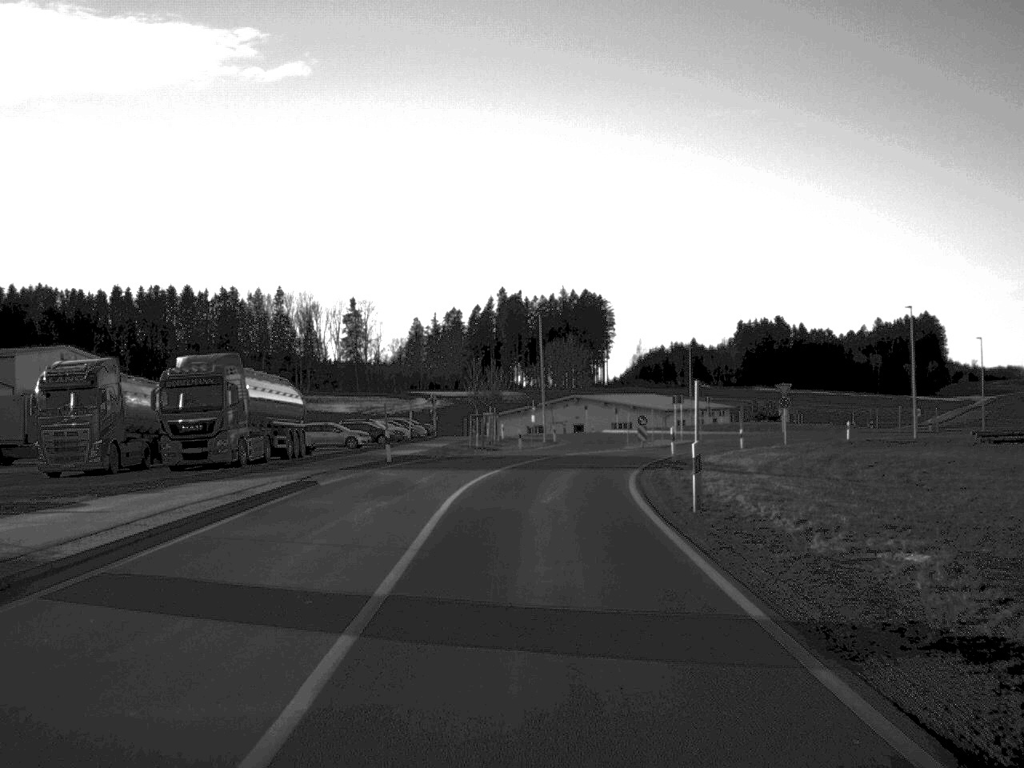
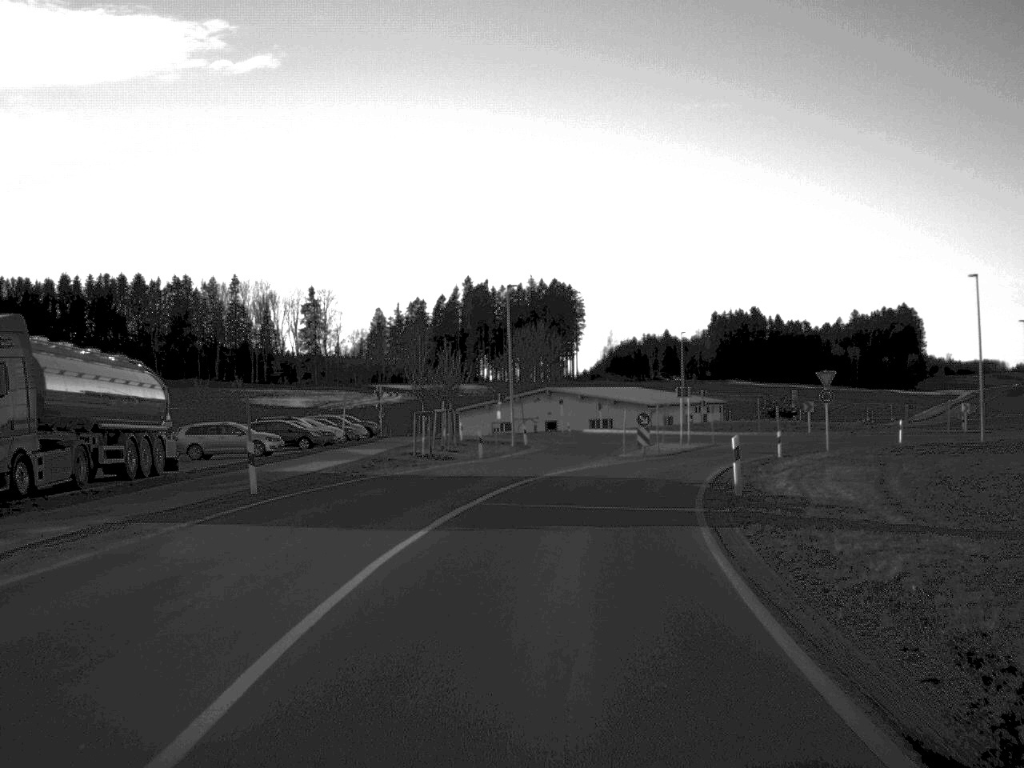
(+0.1, +16.9) m; +1°
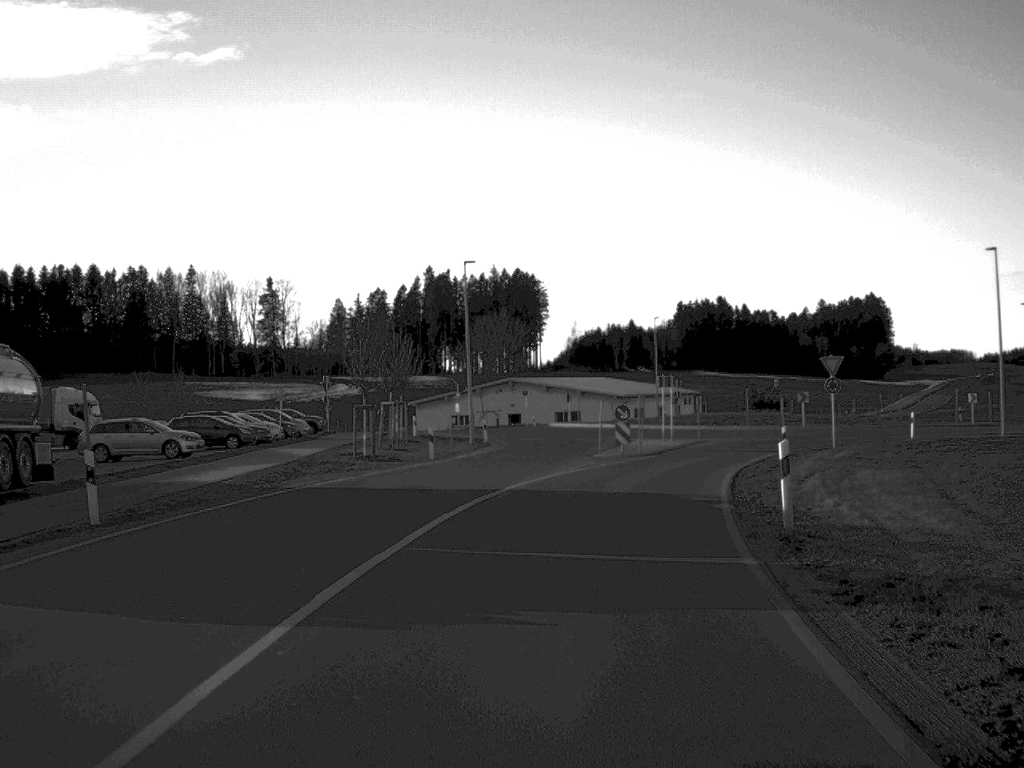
(+0.1, +7.4) m; +2°
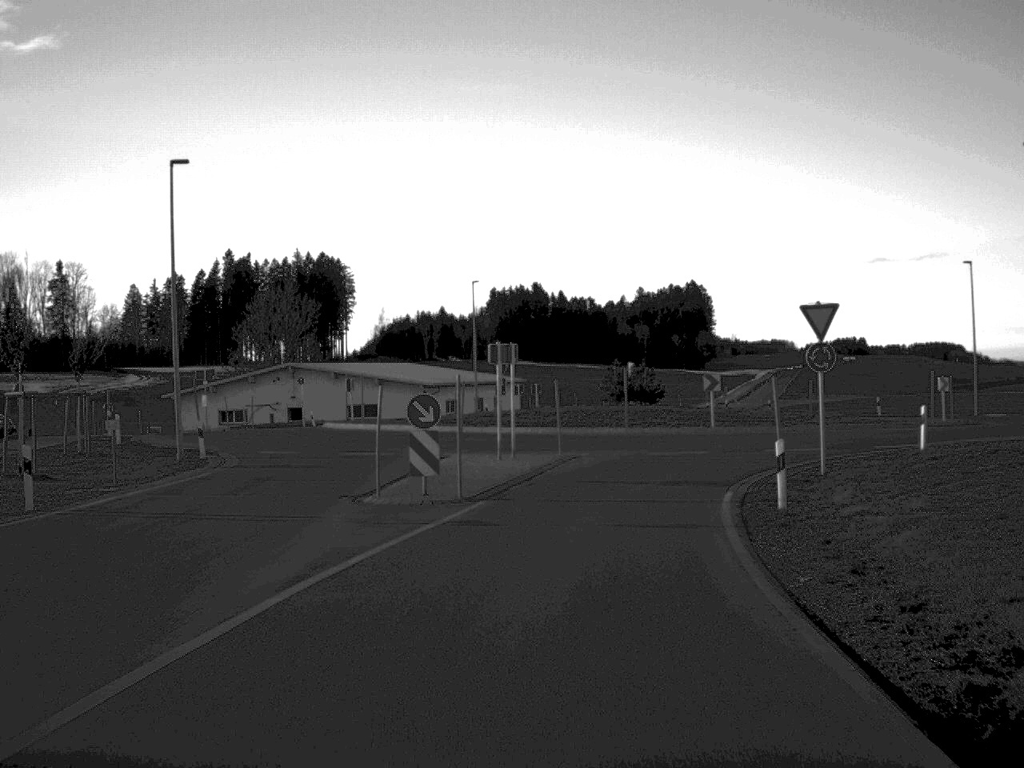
(+1.6, +22.4) m; +8°
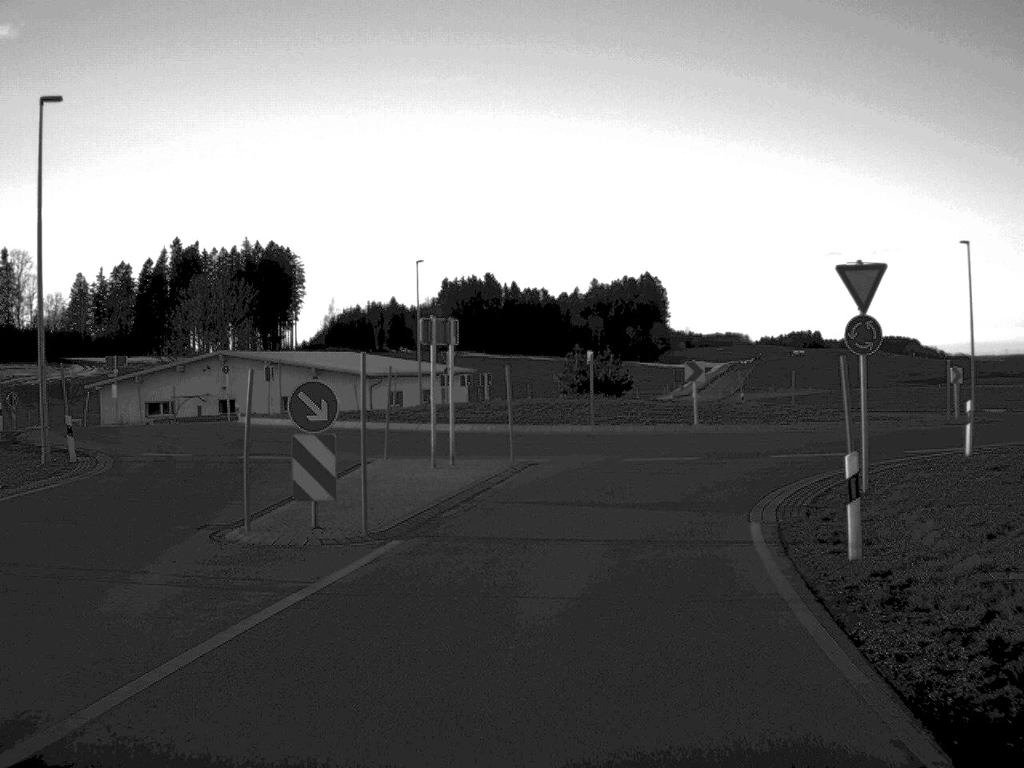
(+0.1, +6.6) m; +2°
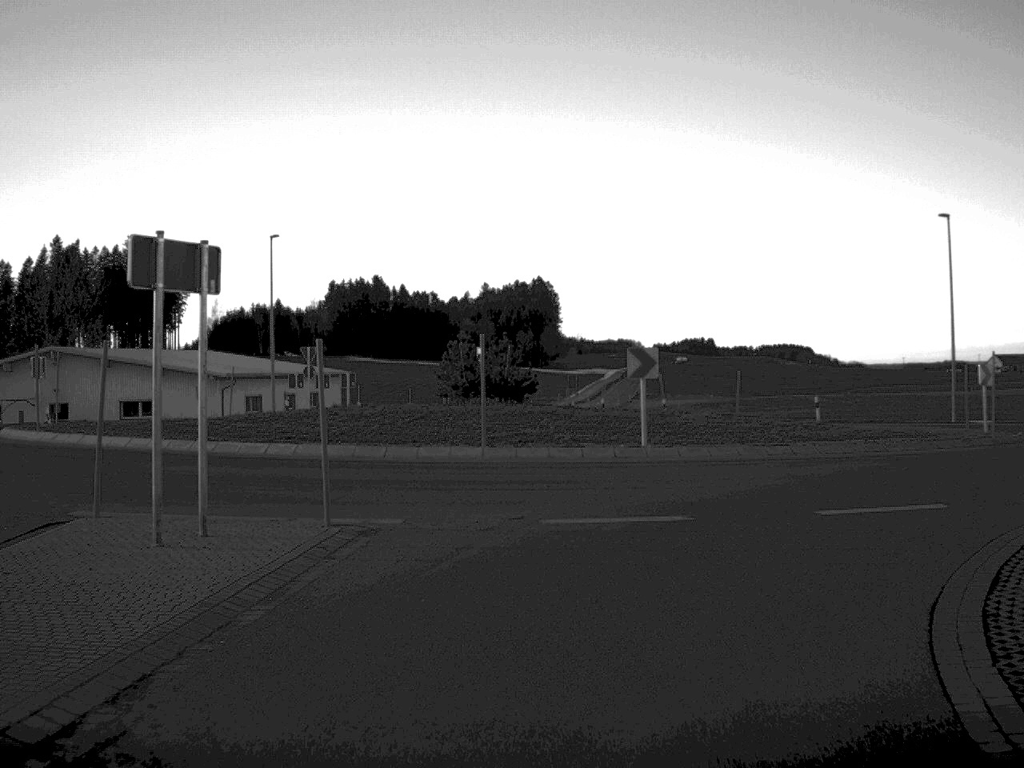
(+0.4, +11.7) m; +5°
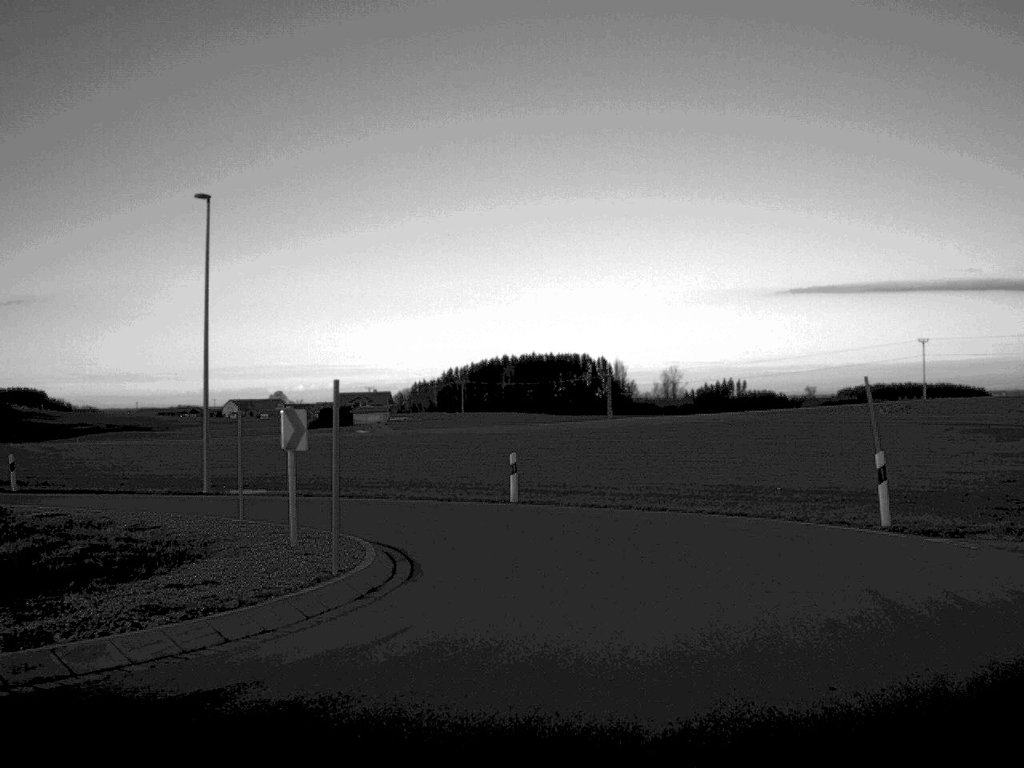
(+3.7, +14.9) m; +35°
